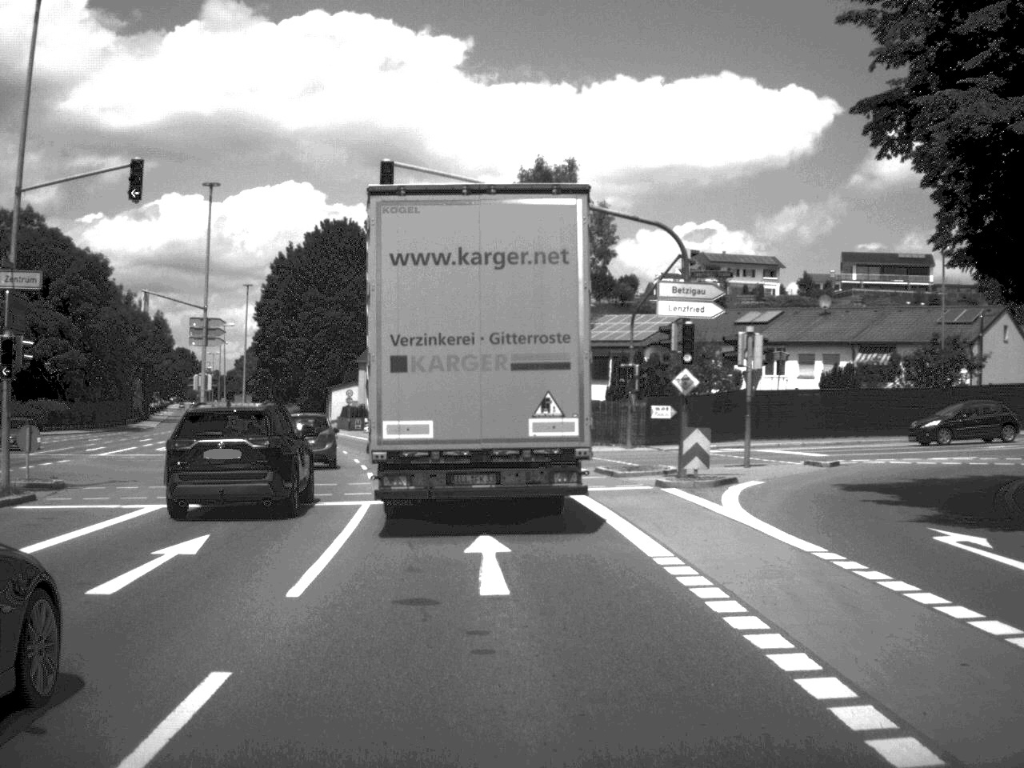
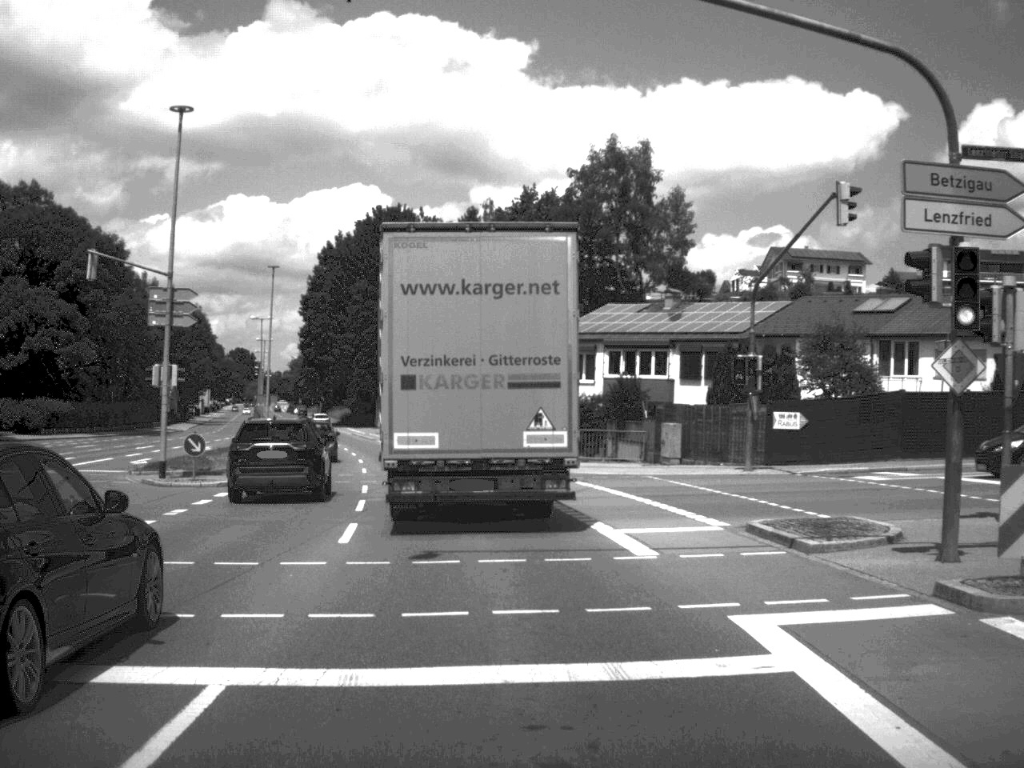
(-0.3, +13.0) m; -3°
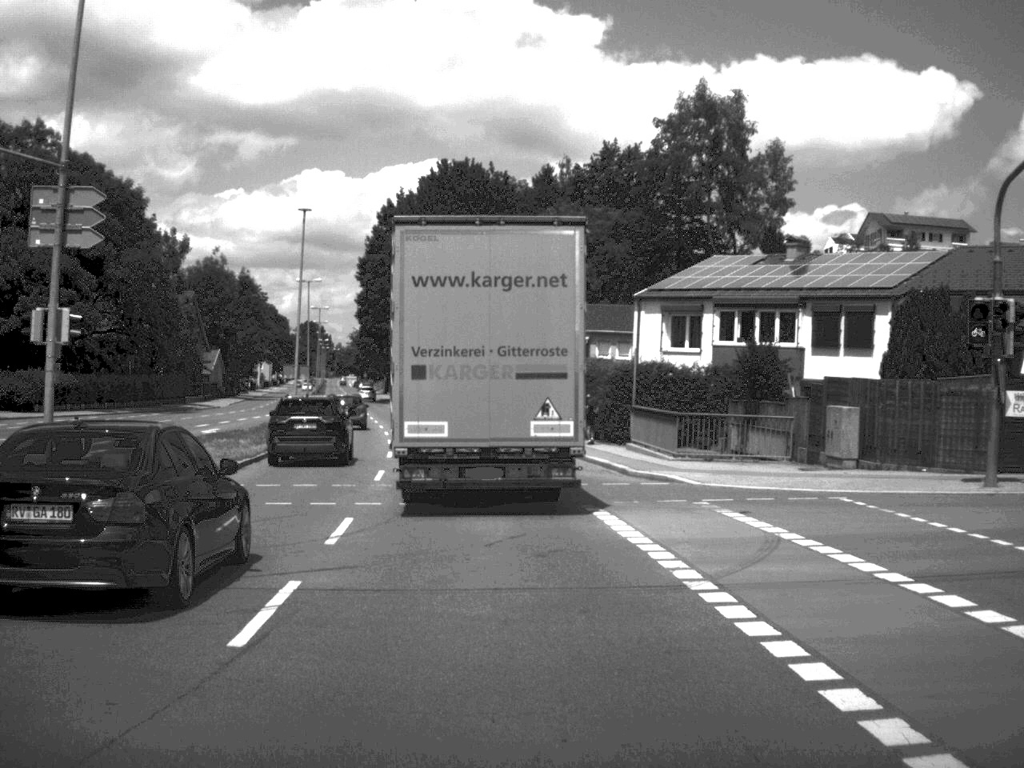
(-0.4, +13.7) m; -4°
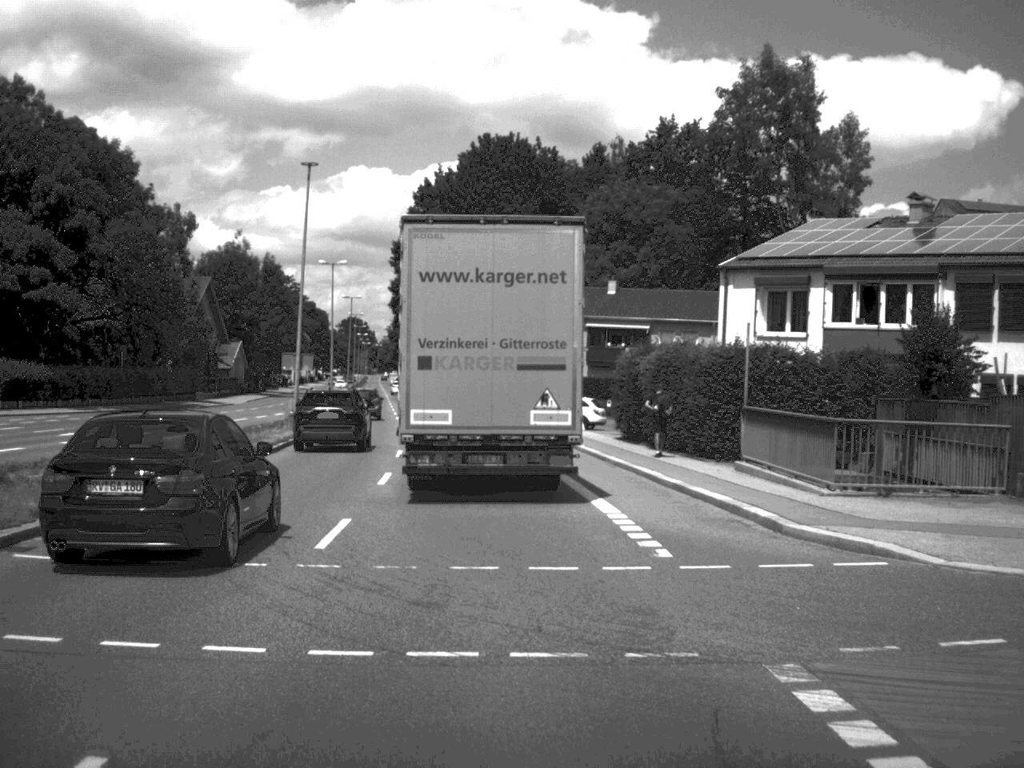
(-0.2, +11.6) m; -2°
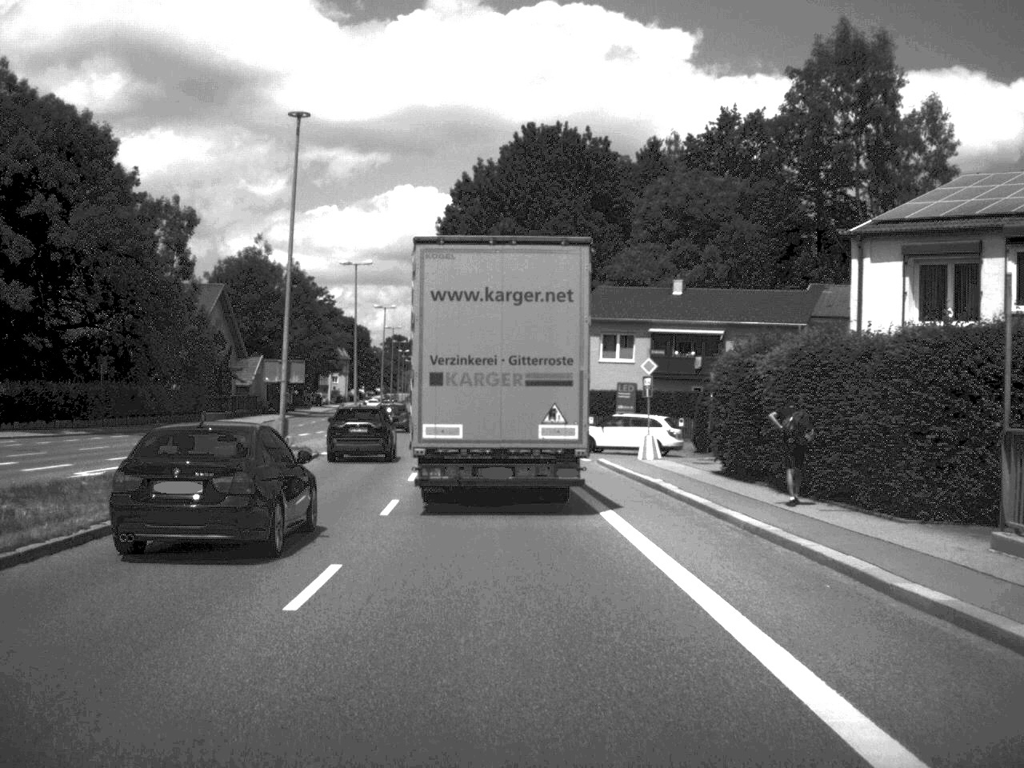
(-0.2, +12.0) m; -2°
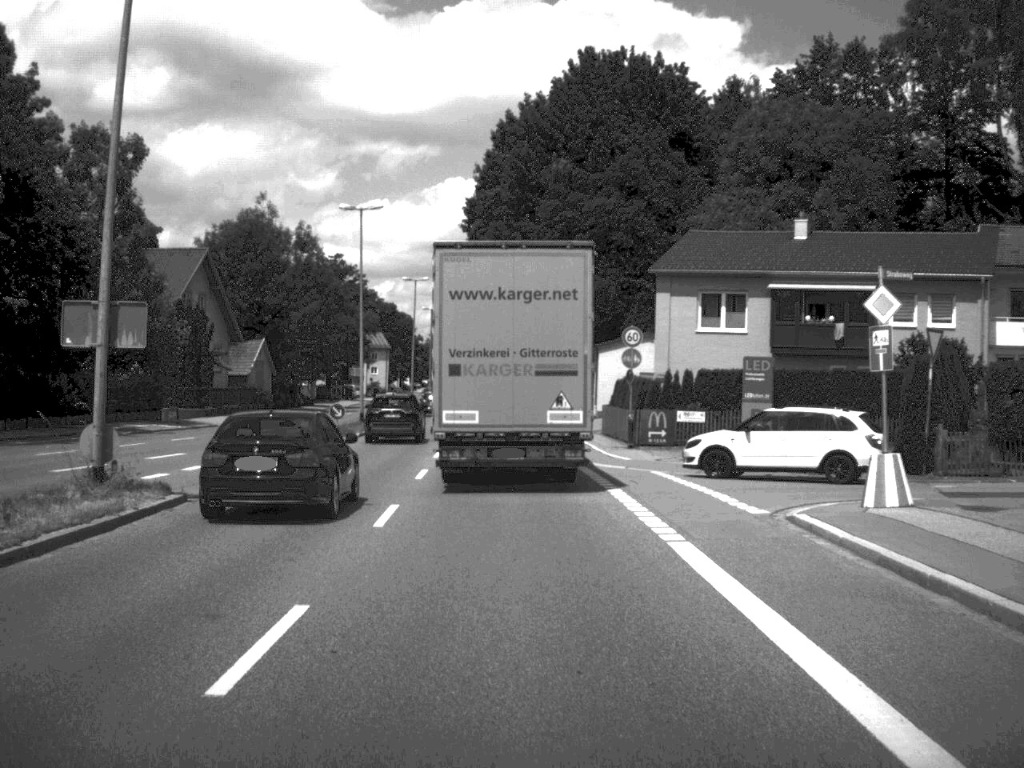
(-0.5, +20.8) m; -3°
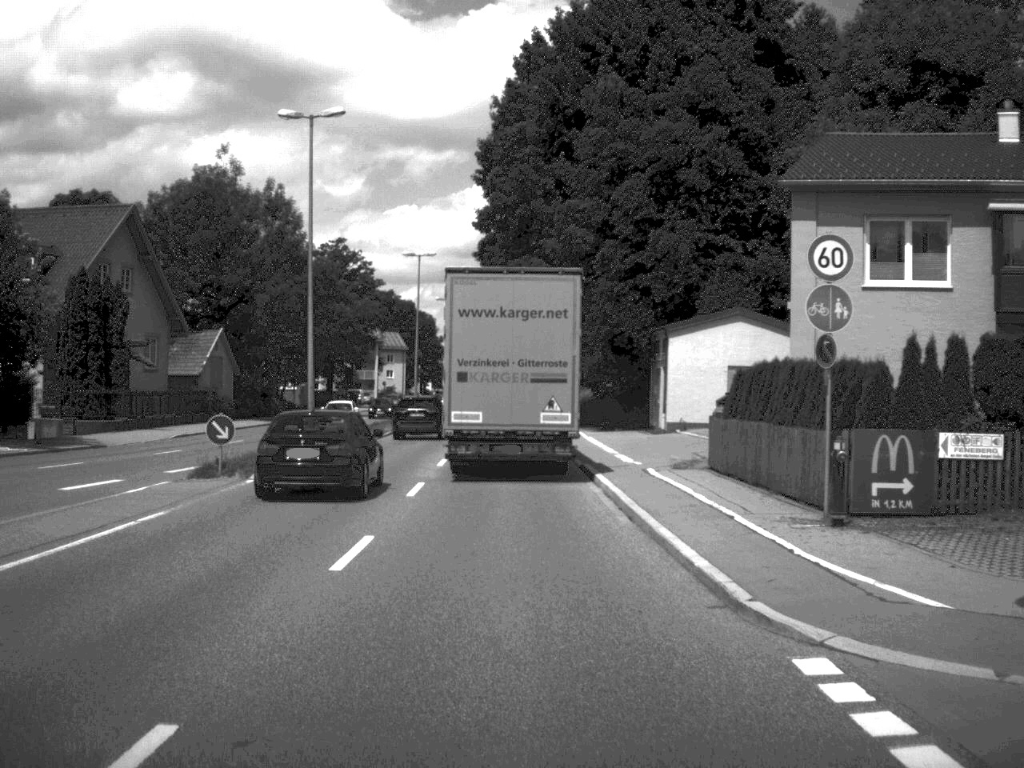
(-0.3, +21.3) m; -1°
